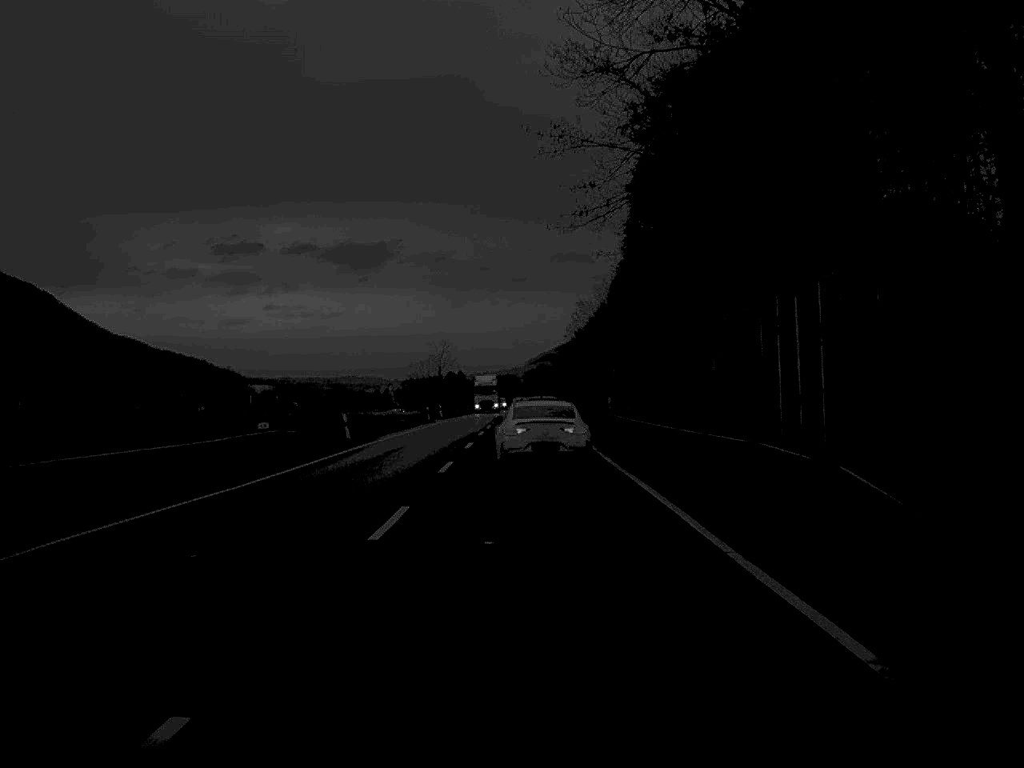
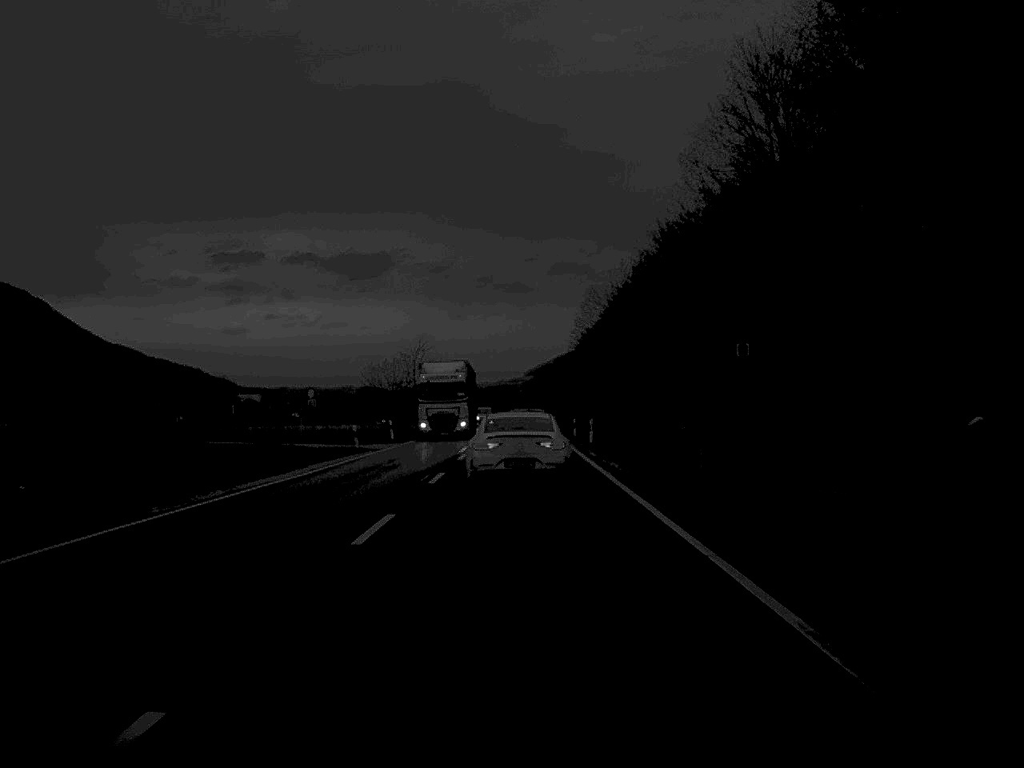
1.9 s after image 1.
(+0.1, +35.6) m; 0°
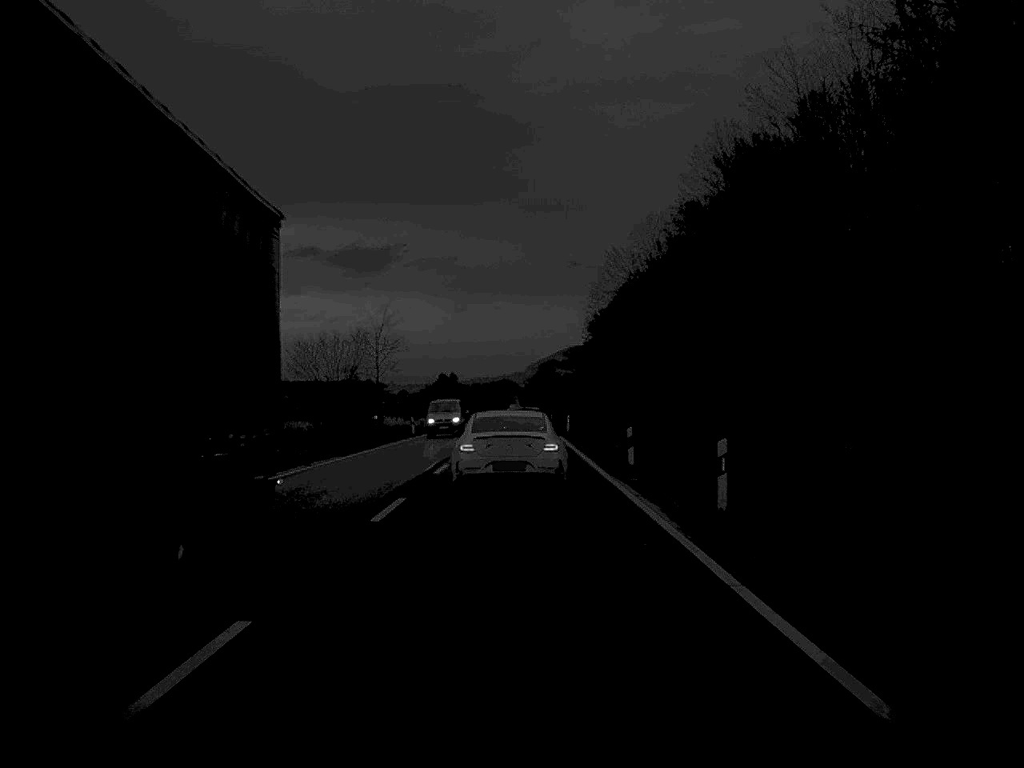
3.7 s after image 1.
(0.0, +33.1) m; 0°
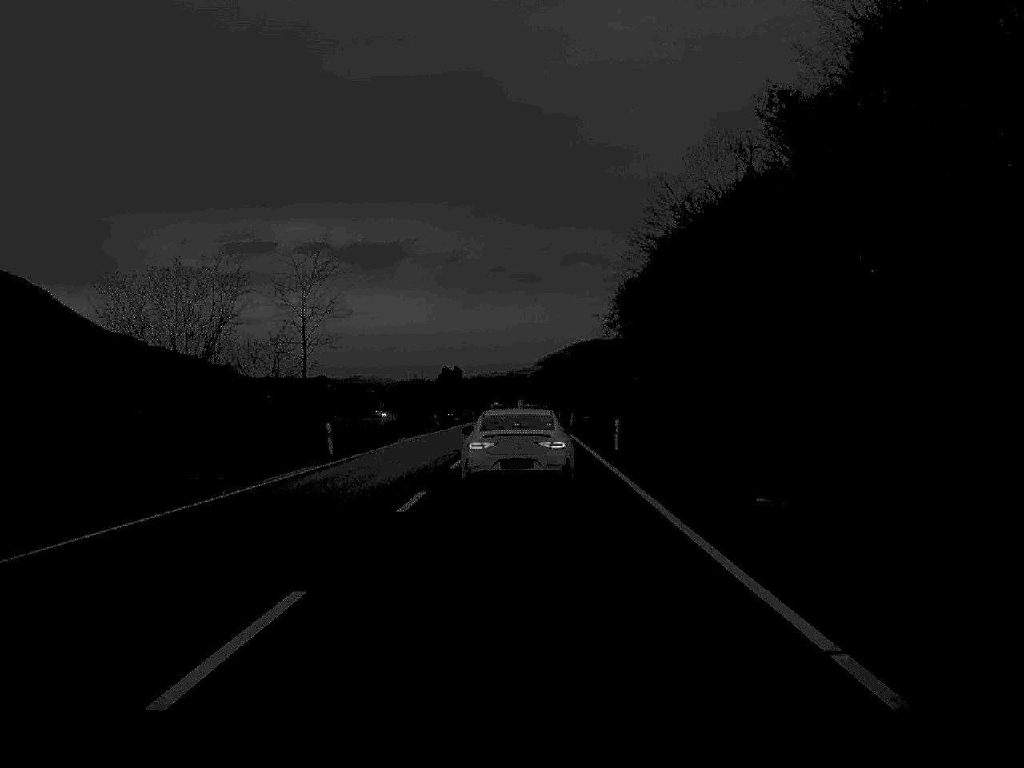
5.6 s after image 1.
(-0.1, +34.4) m; 0°
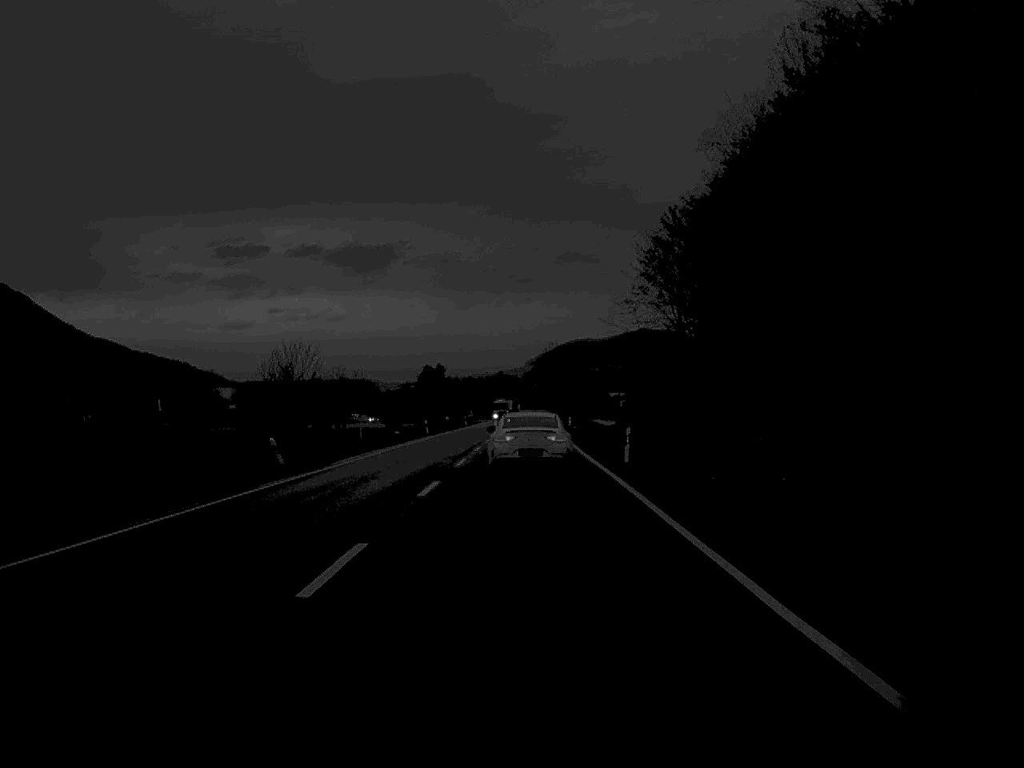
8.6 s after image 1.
(+0.2, +55.5) m; 0°
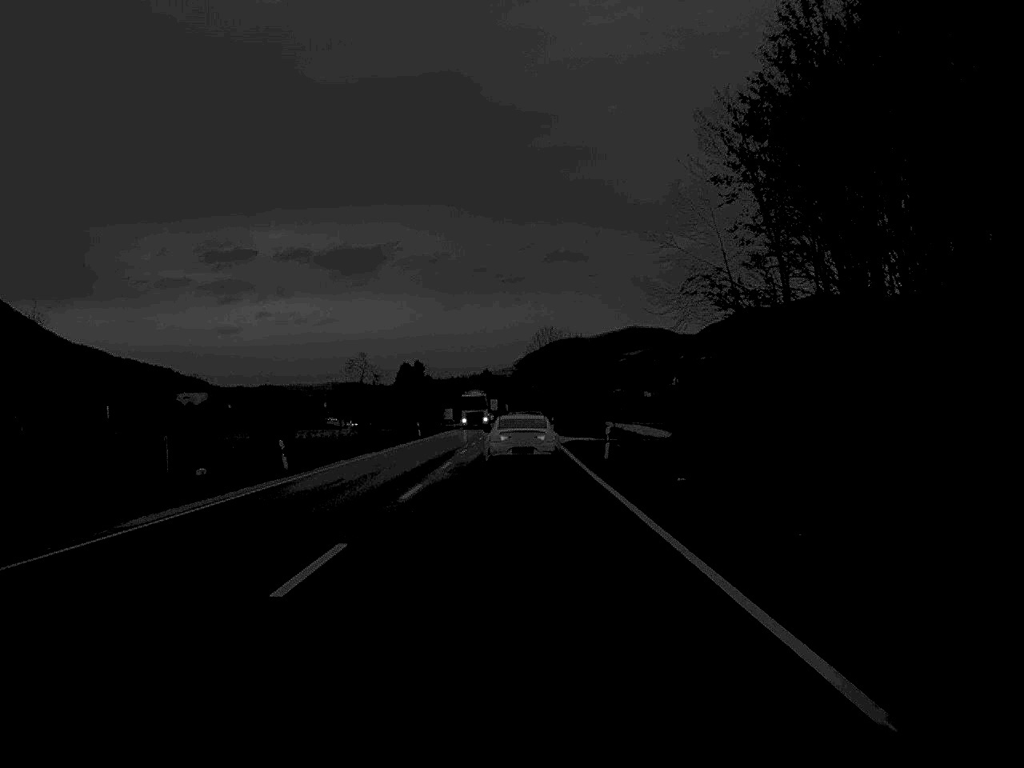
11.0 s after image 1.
(+0.2, +47.5) m; +1°
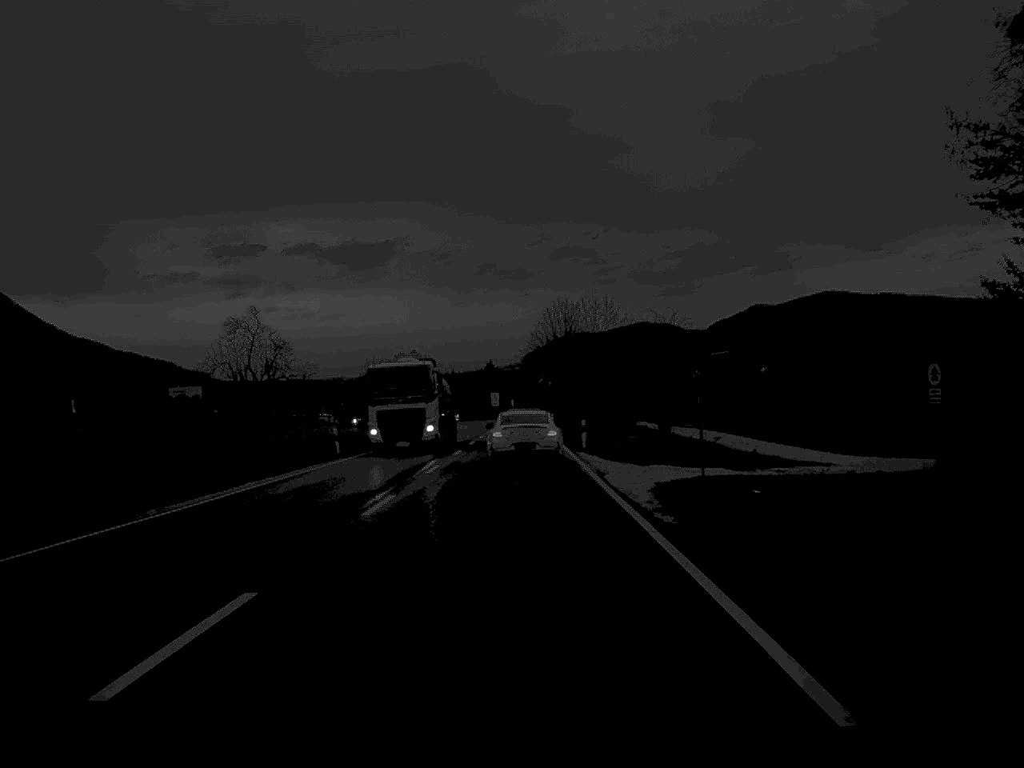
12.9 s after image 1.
(0.0, +40.0) m; 0°
